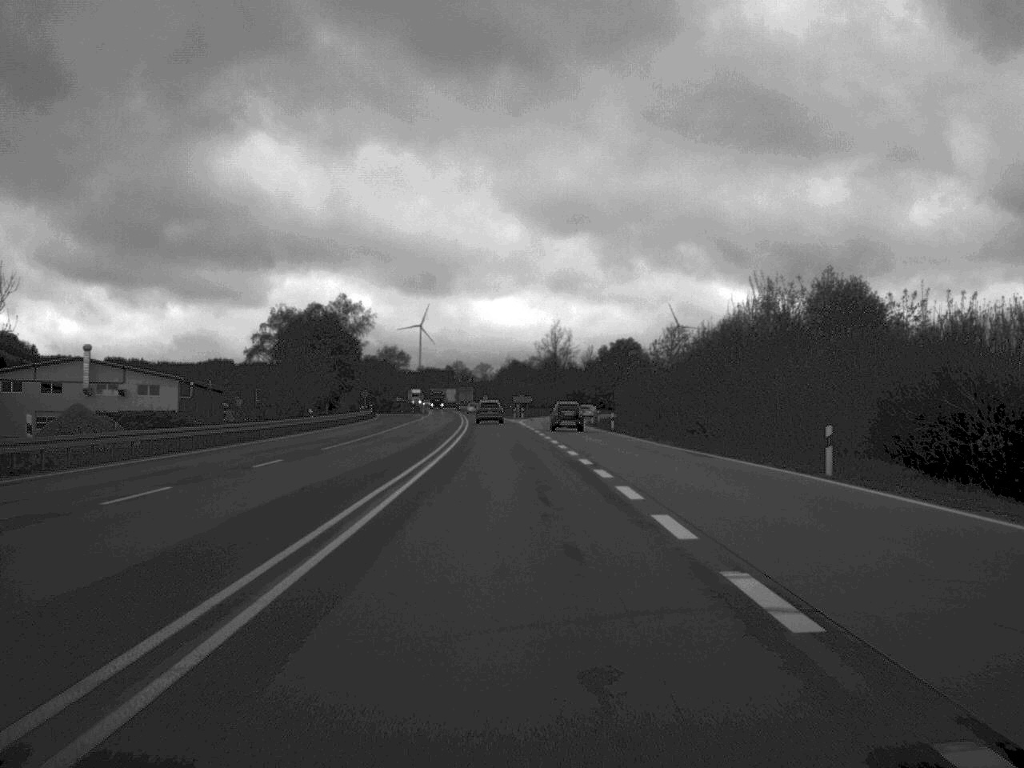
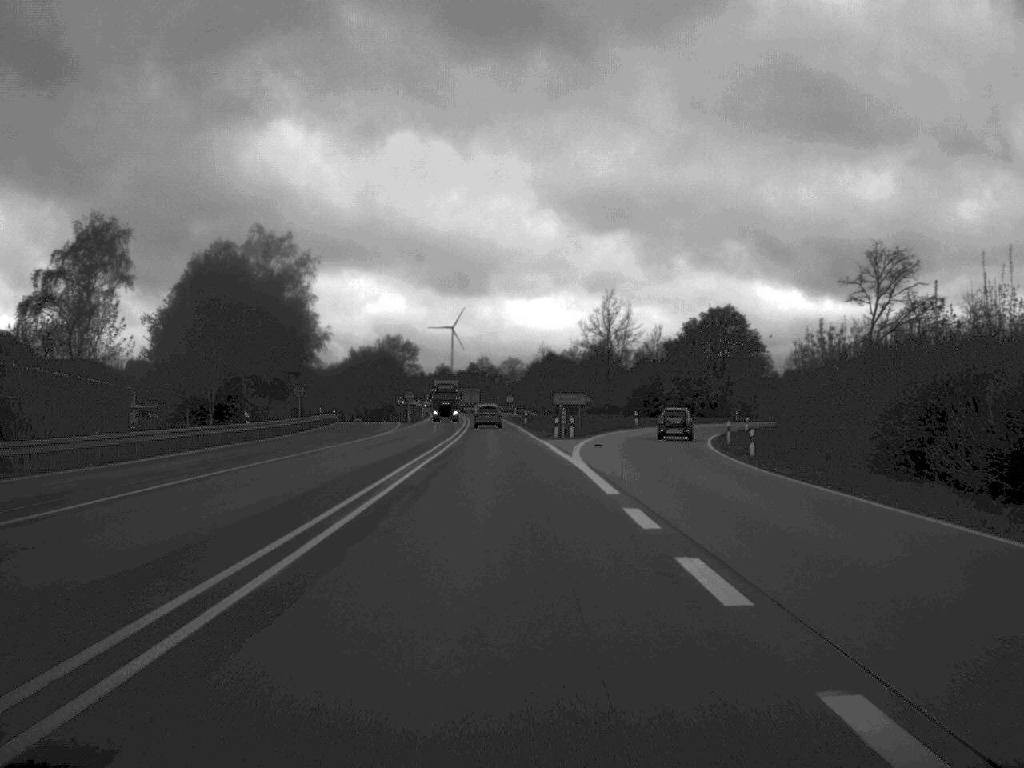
(-0.9, +63.7) m; -2°
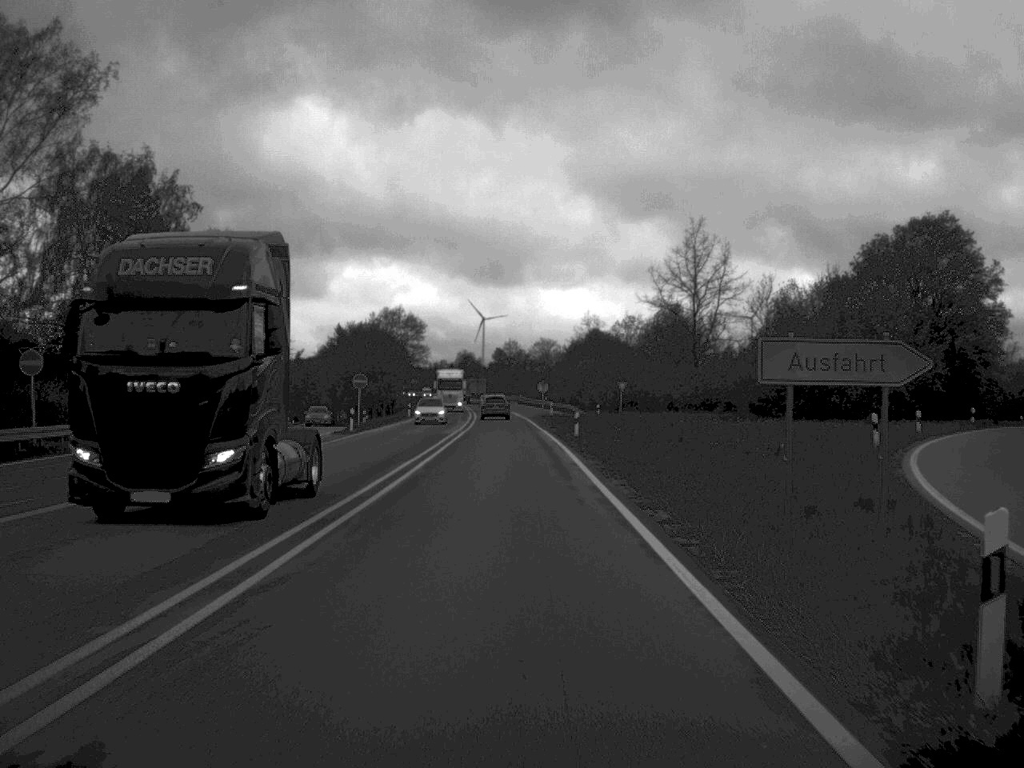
(-0.8, +54.6) m; -2°
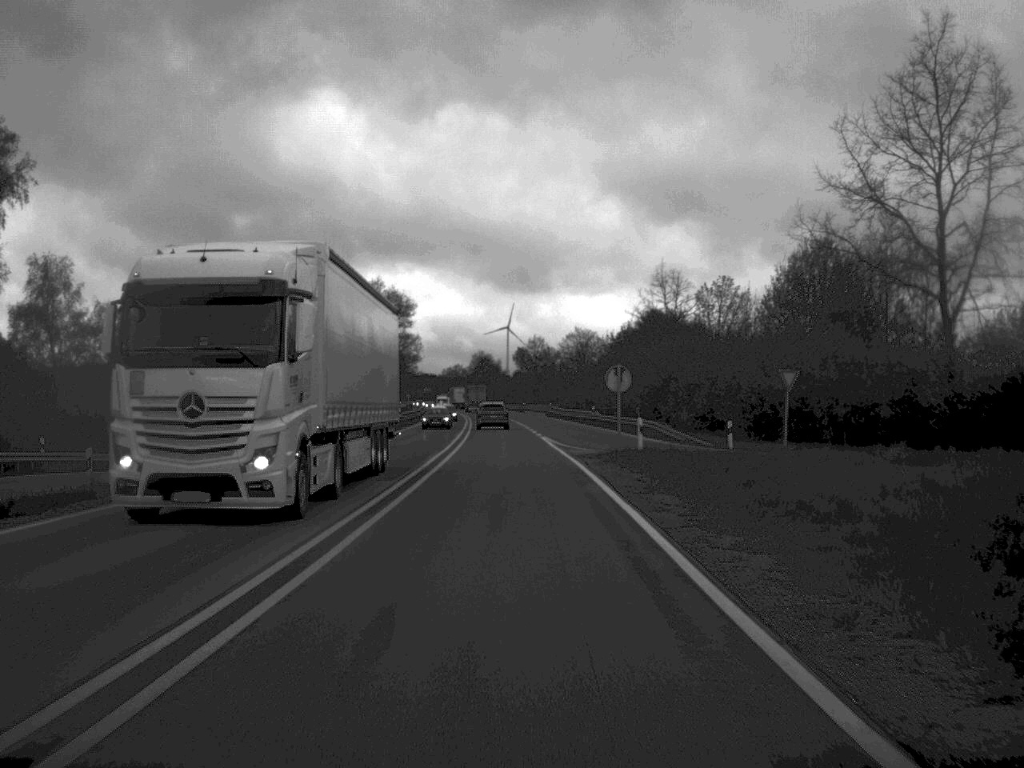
(-0.7, +56.3) m; -1°
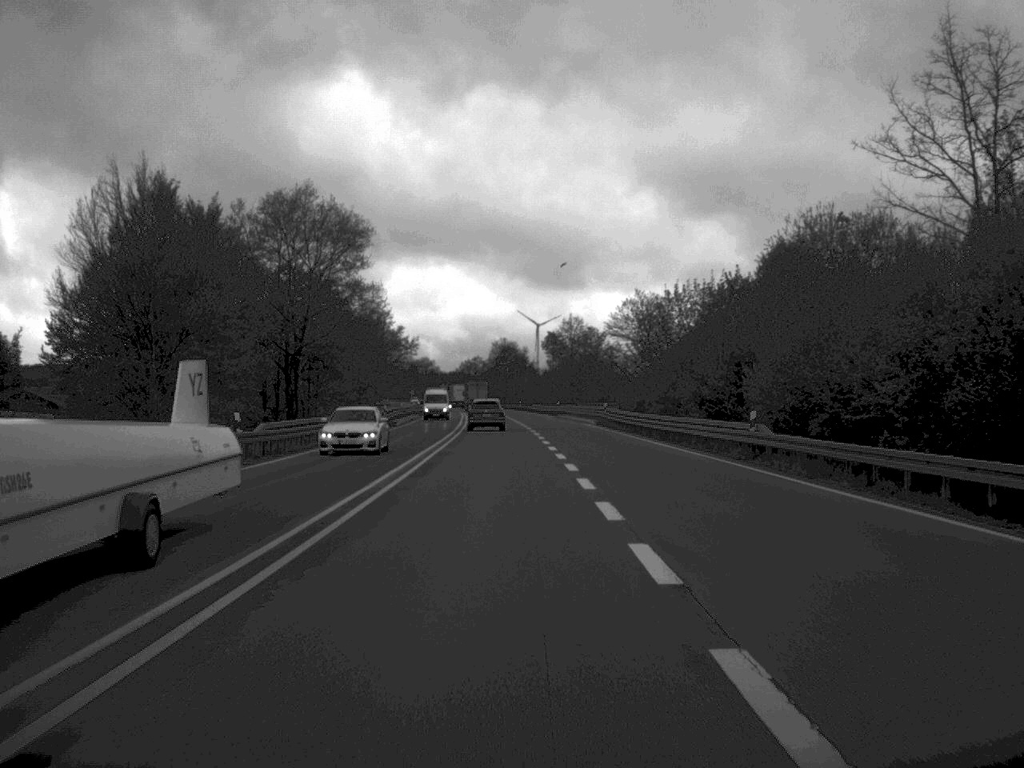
(-0.5, +57.3) m; -2°
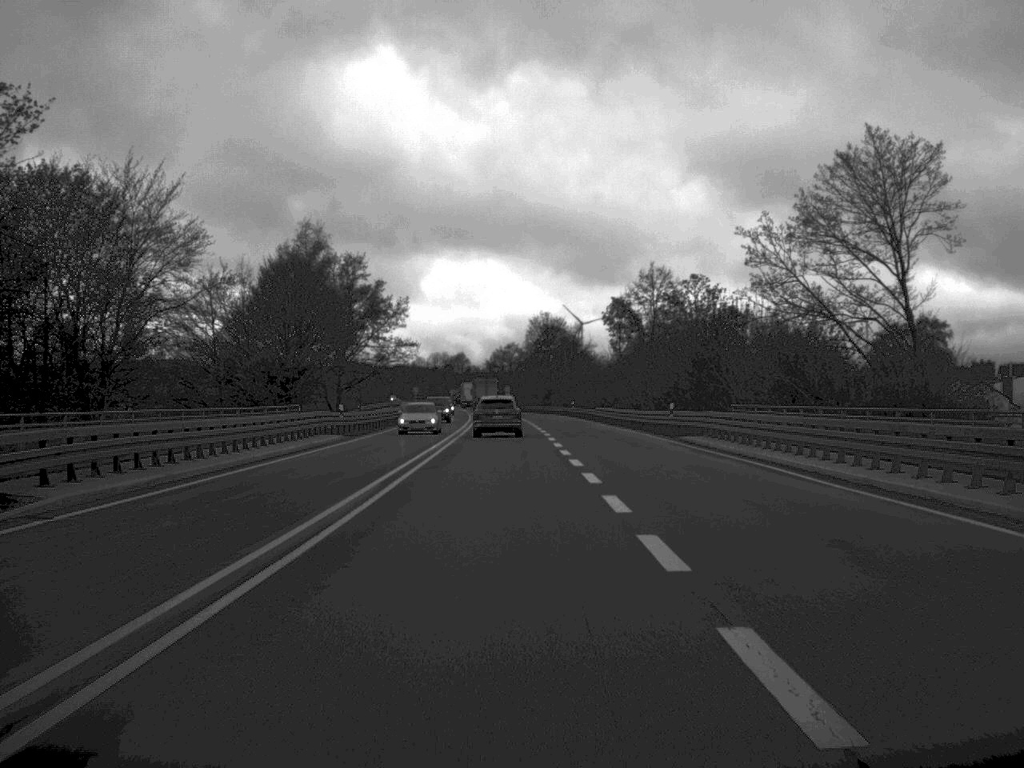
(-1.2, +70.2) m; -2°
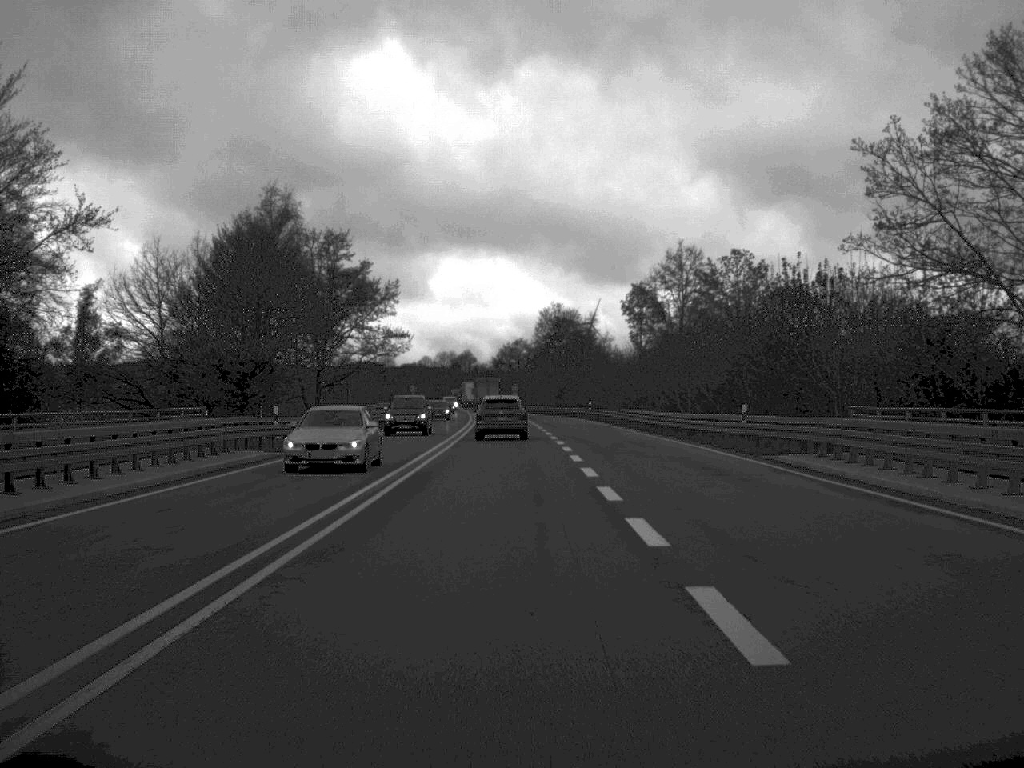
(-0.1, +16.0) m; 0°
